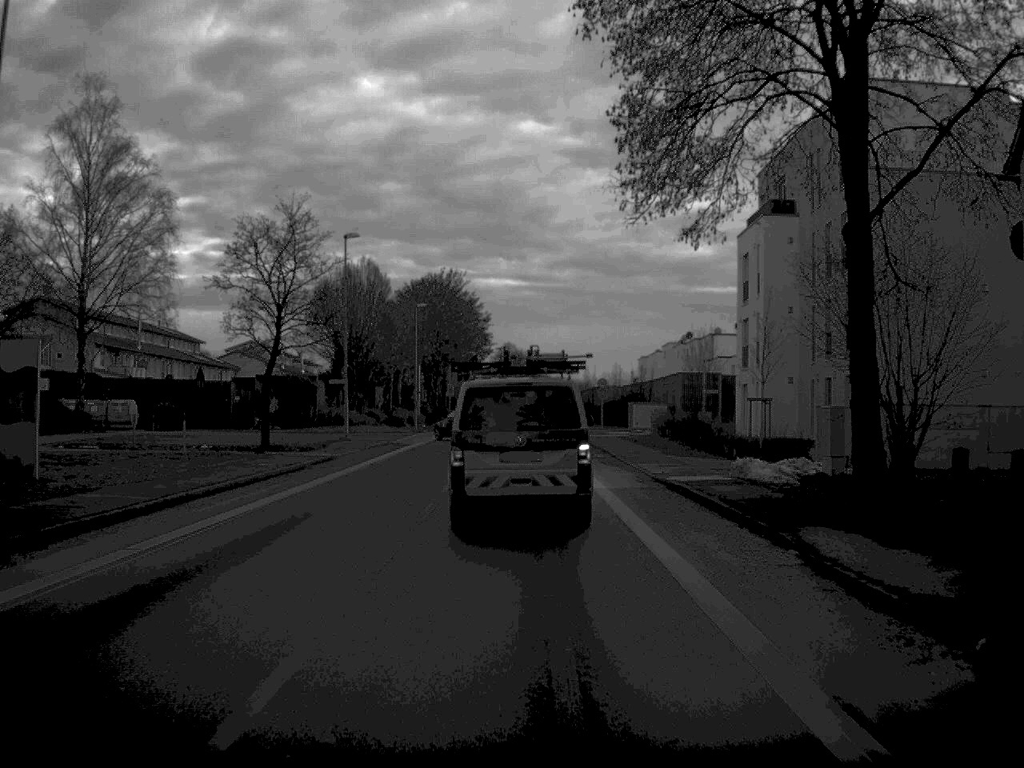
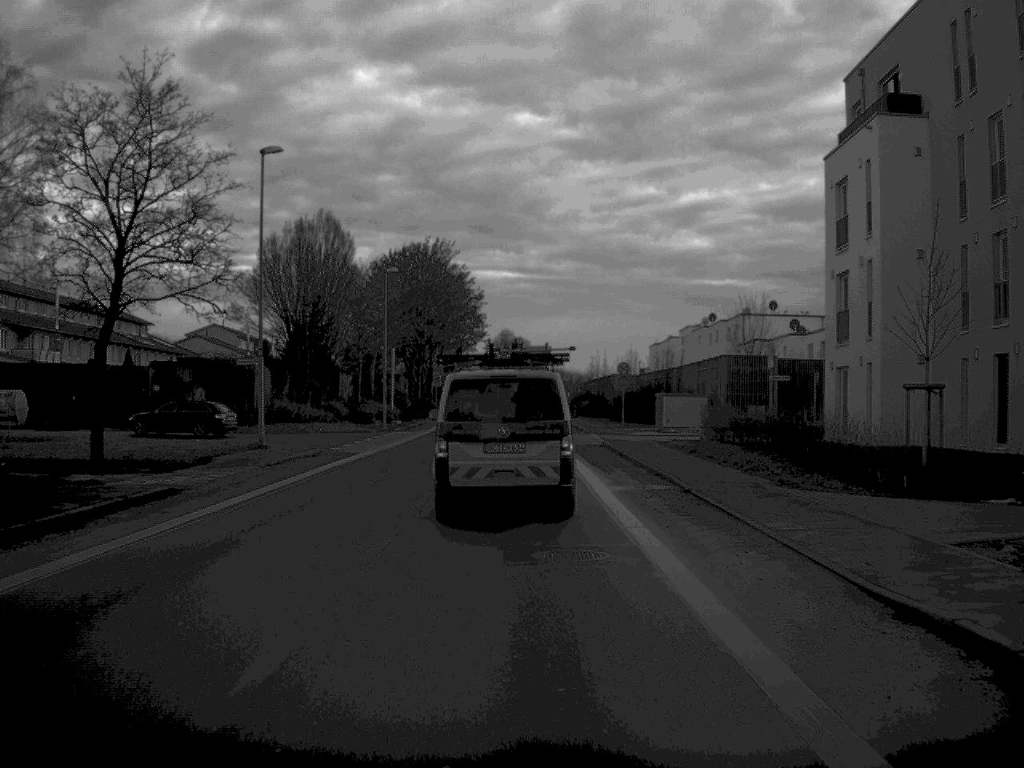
(0.0, +17.7) m; 0°
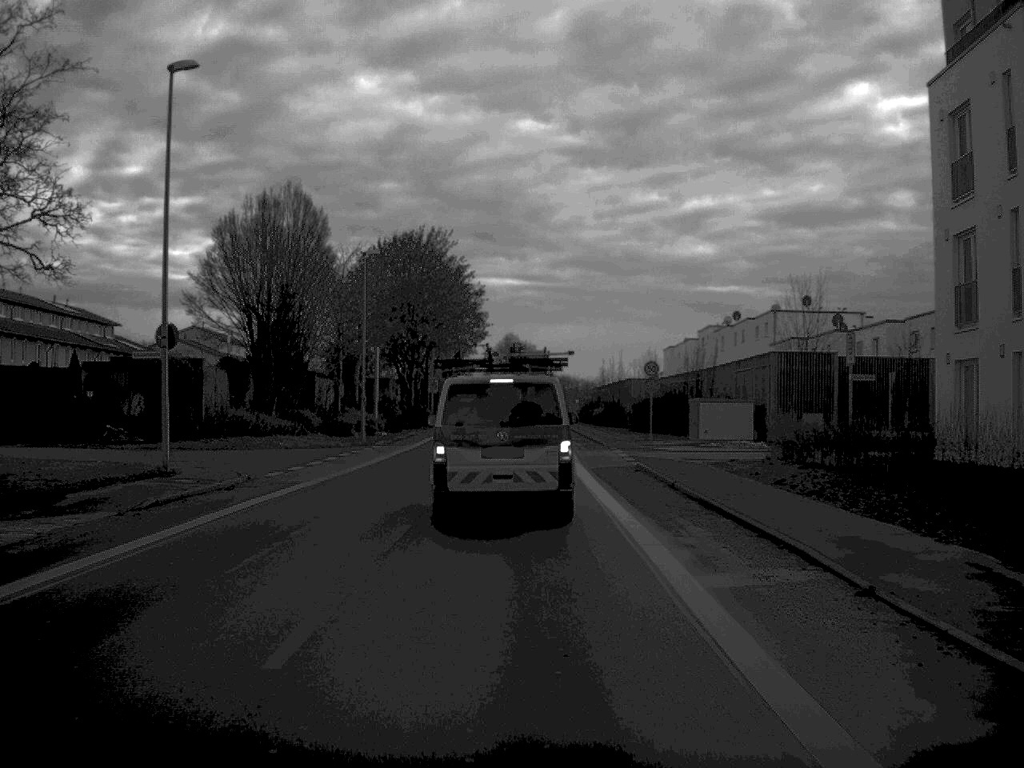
(0.0, +10.8) m; 0°
